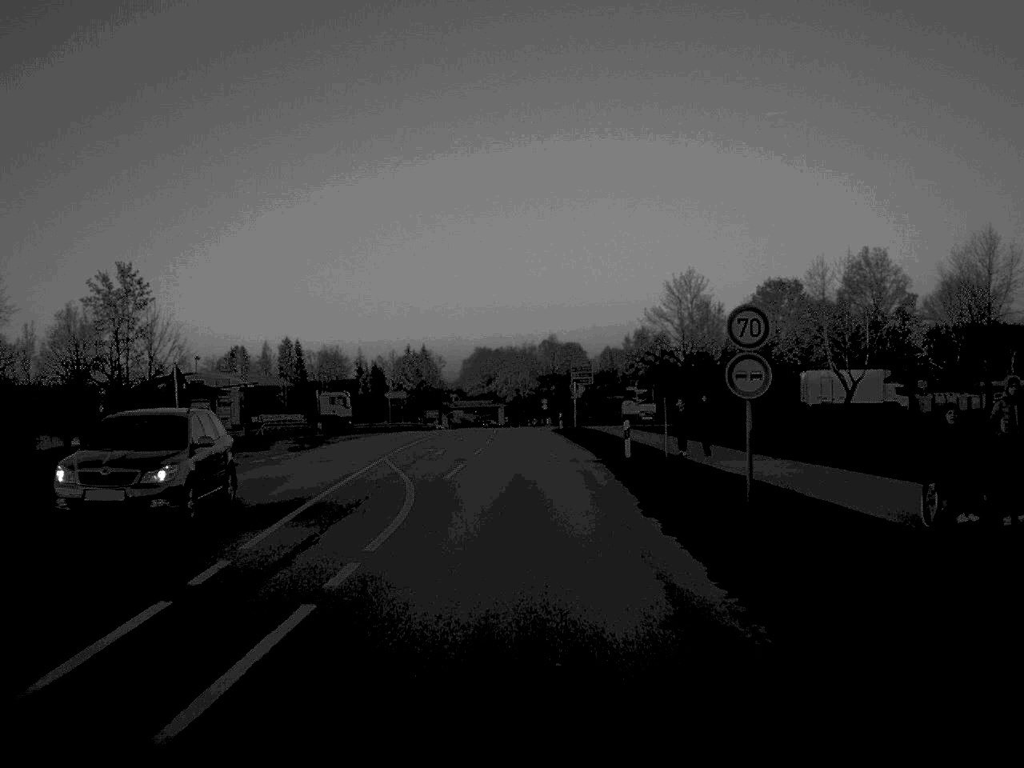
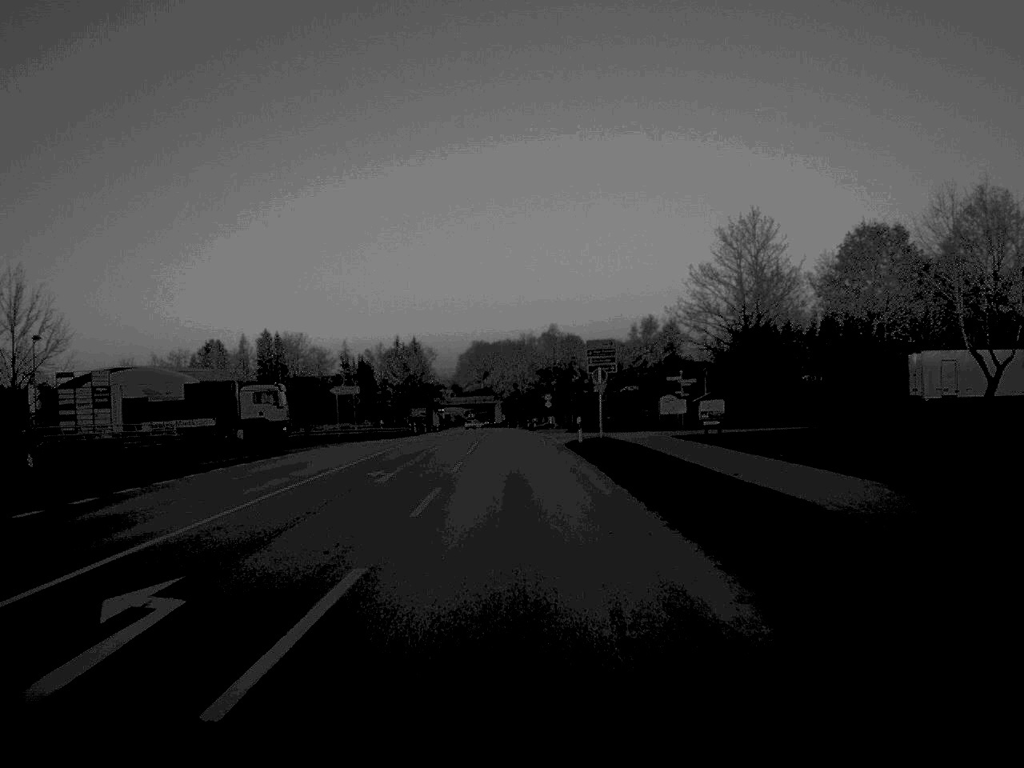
(0.0, +30.6) m; 0°
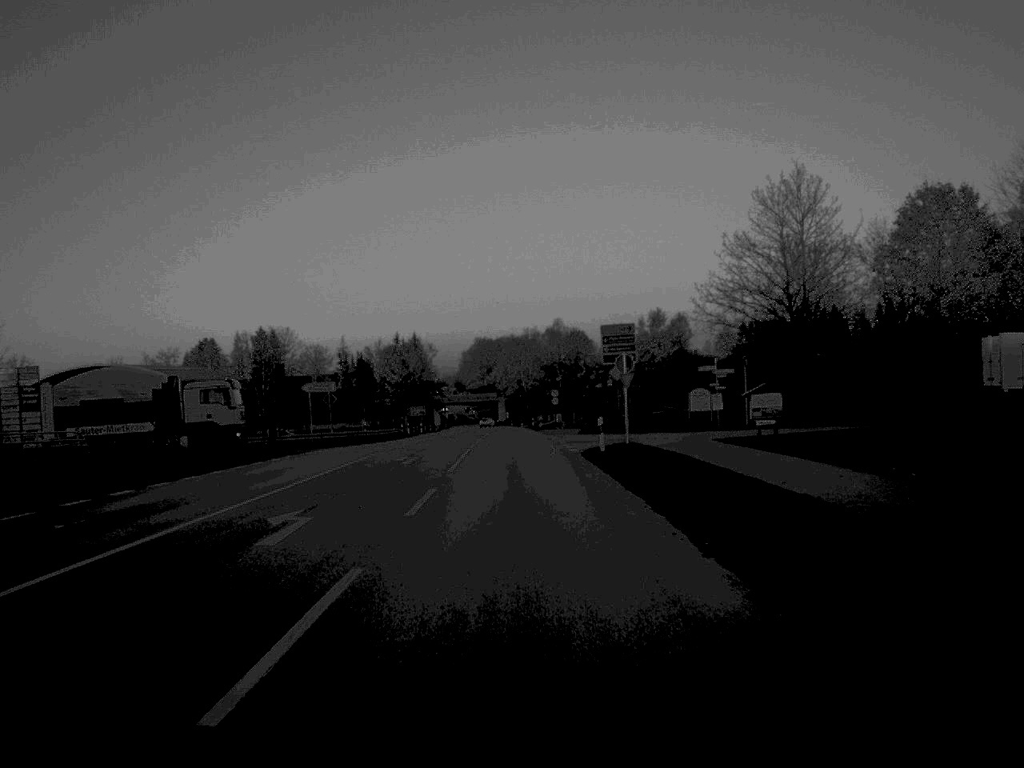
(0.0, +11.9) m; 0°
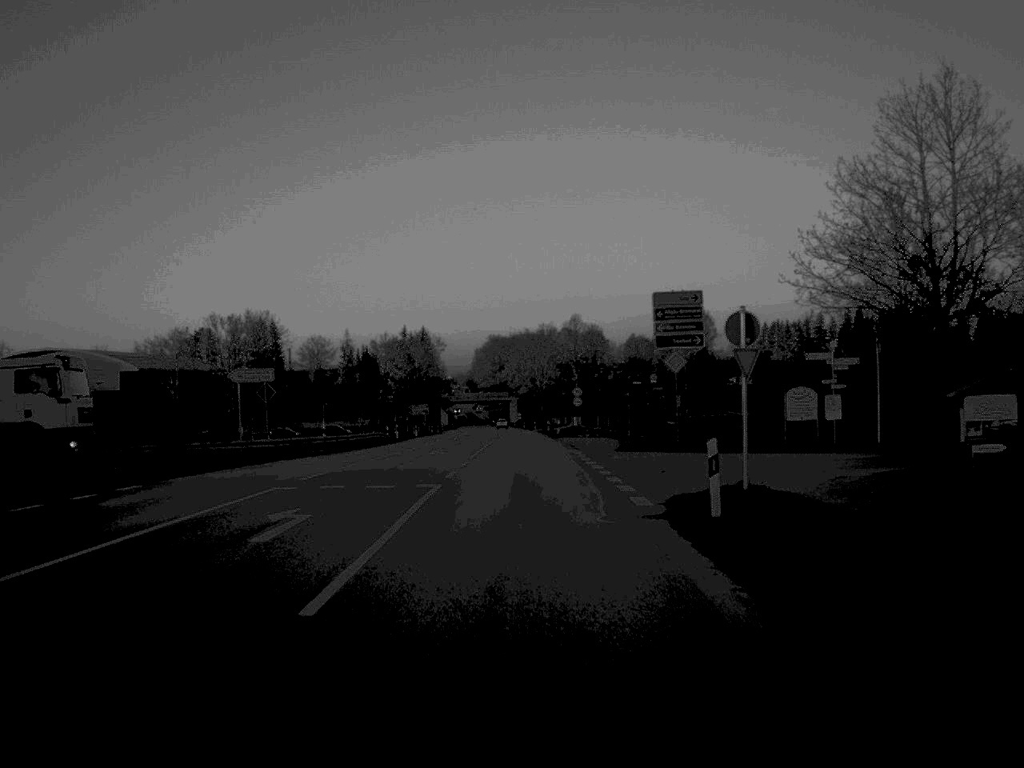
(-0.1, +20.7) m; -1°
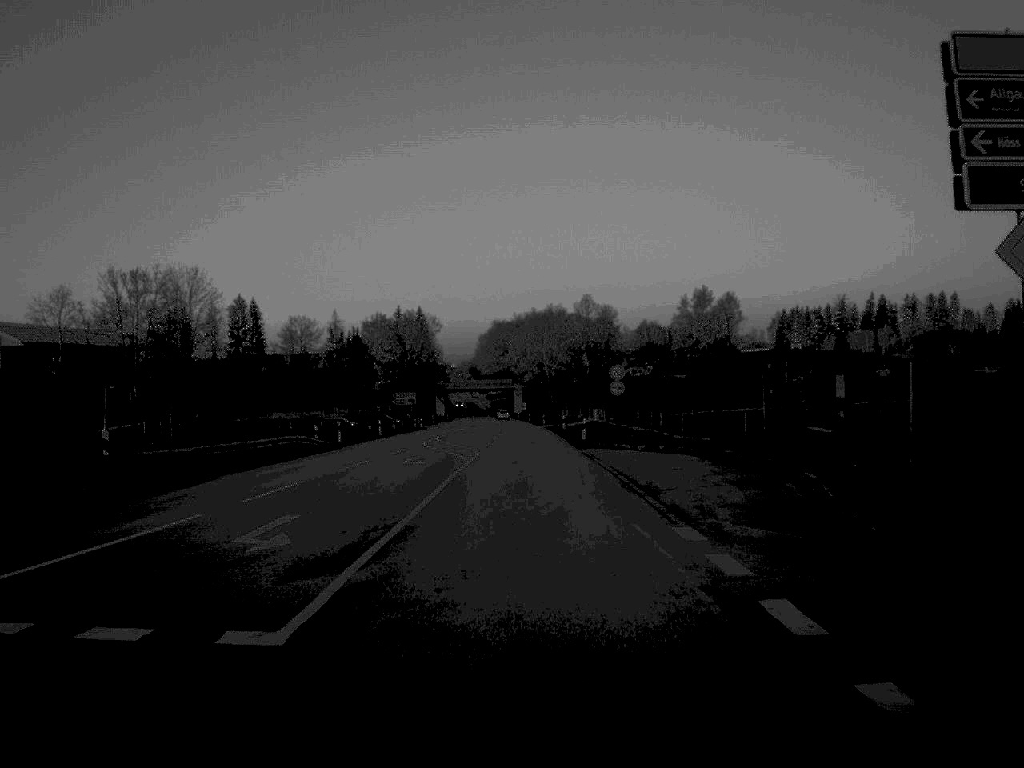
(-0.1, +32.0) m; 0°
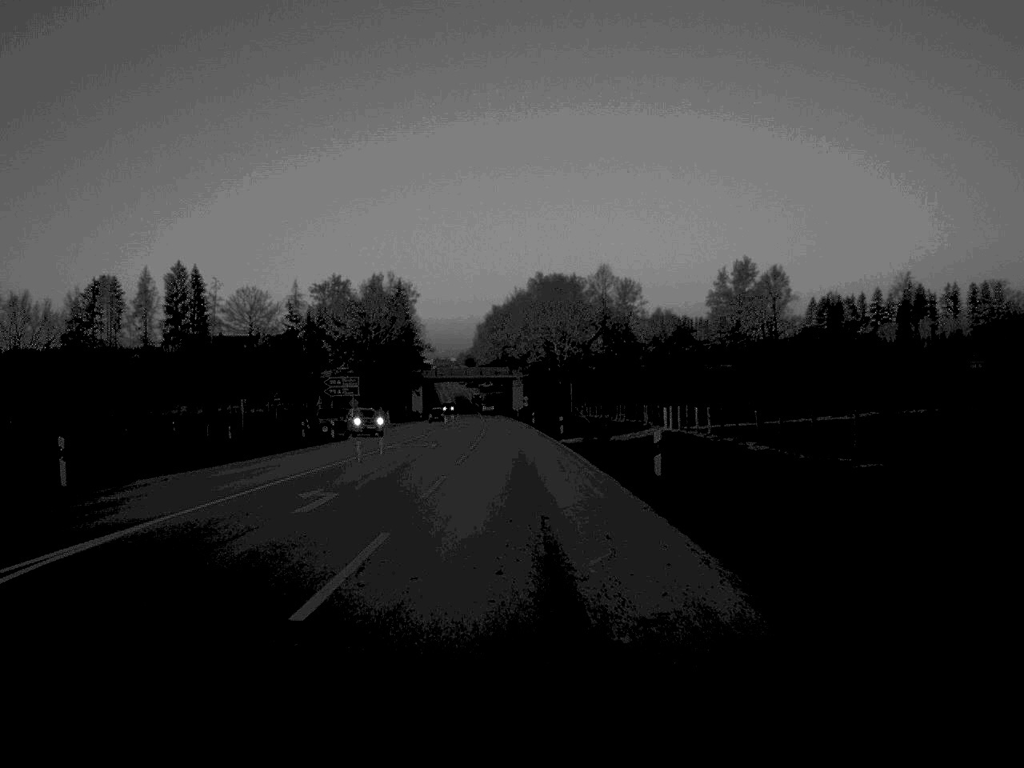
(-0.1, +57.1) m; 0°
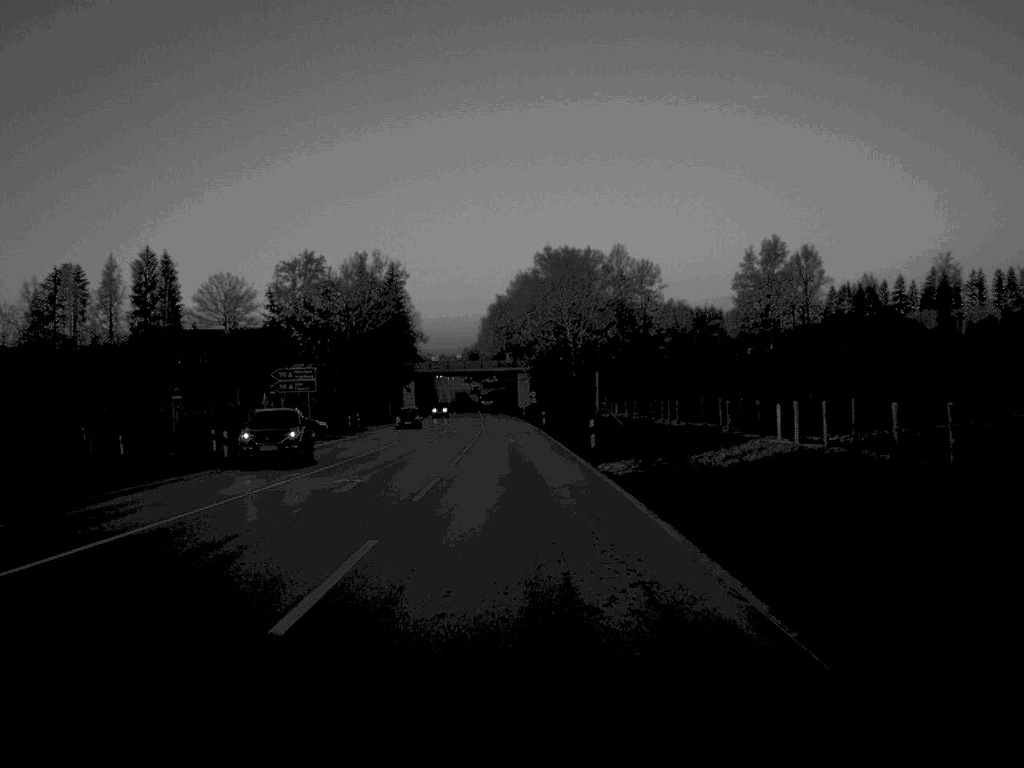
(-0.1, +25.0) m; 0°
